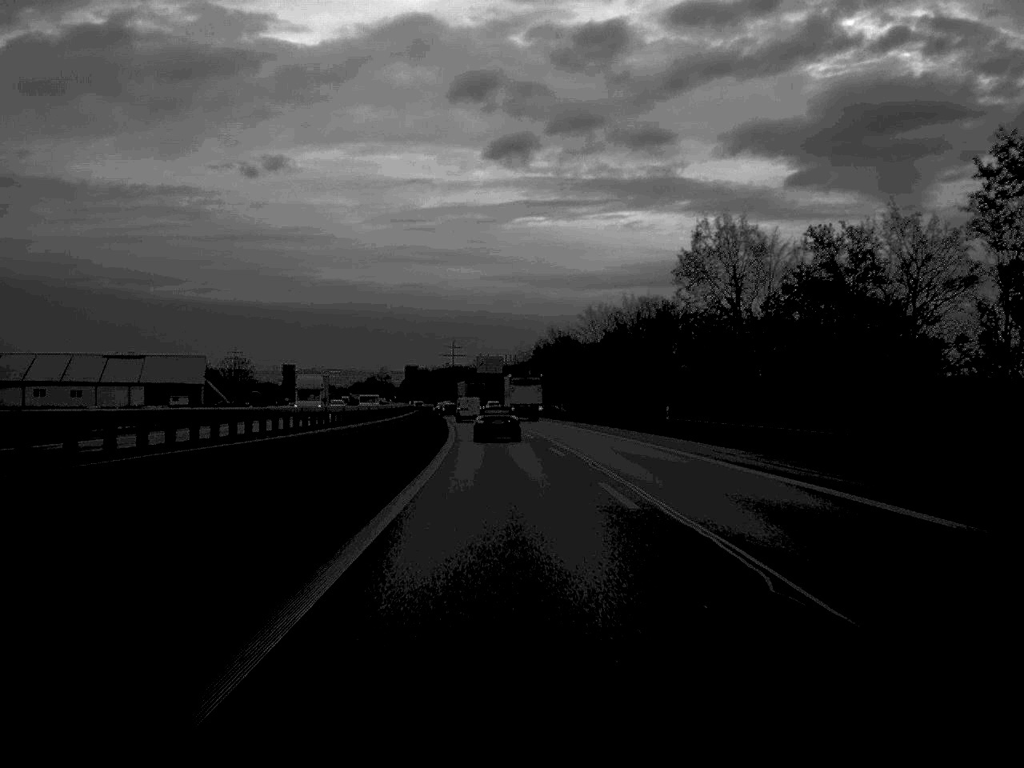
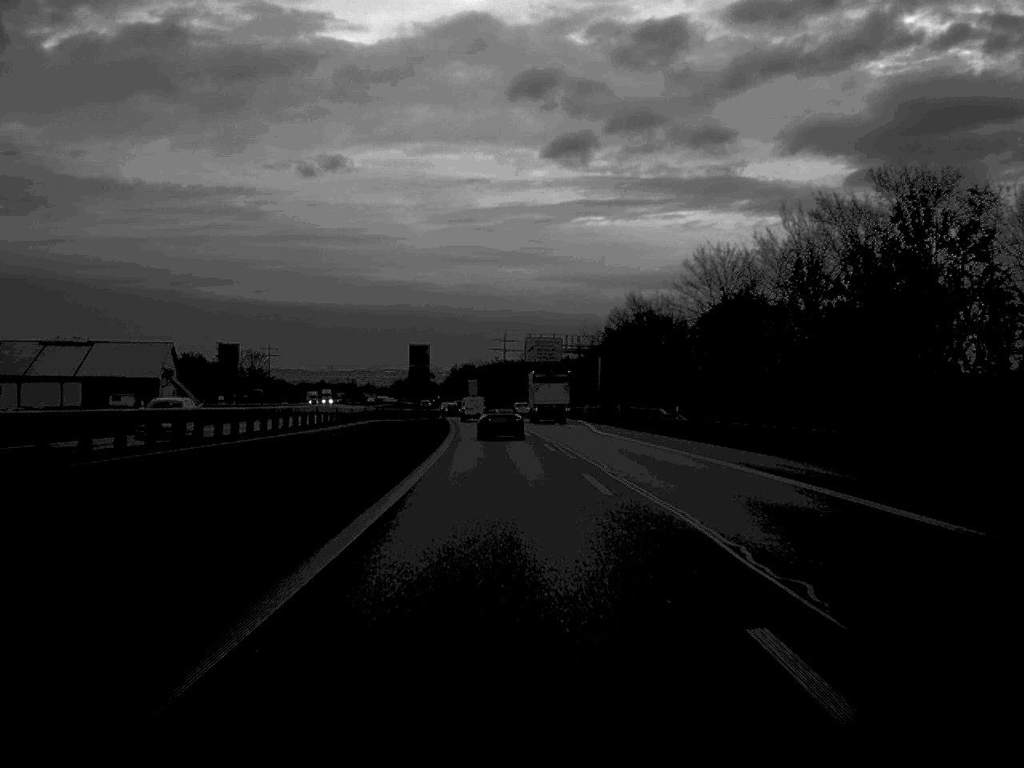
(-1.1, +52.3) m; -3°
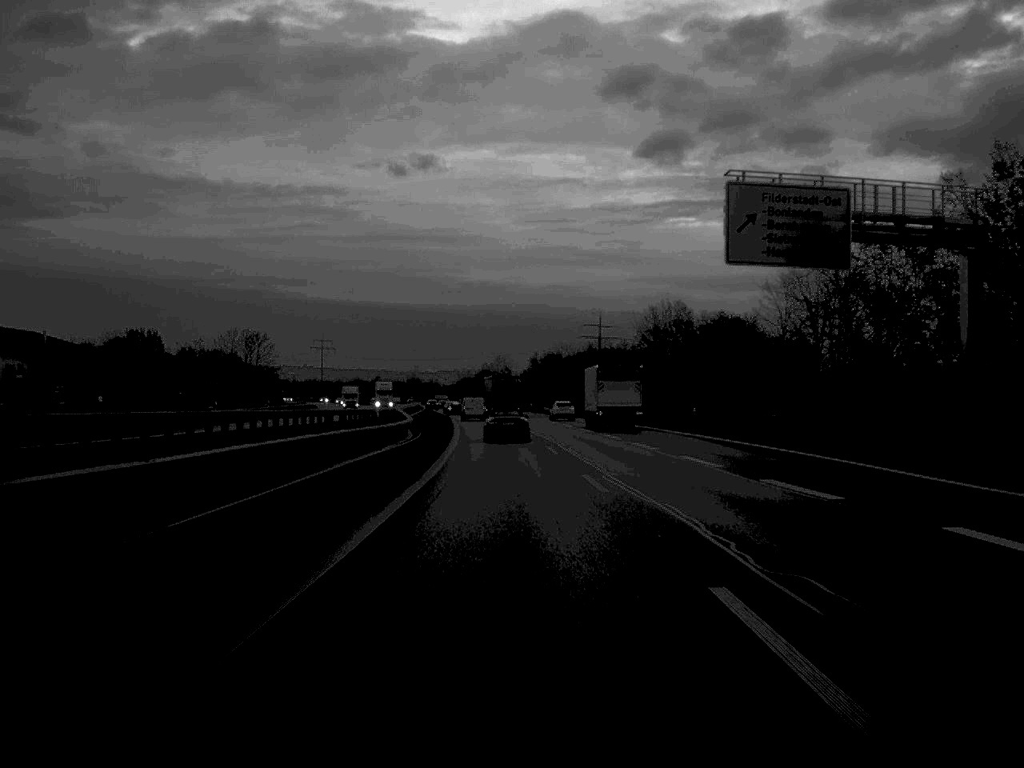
(-3.2, +88.9) m; -4°
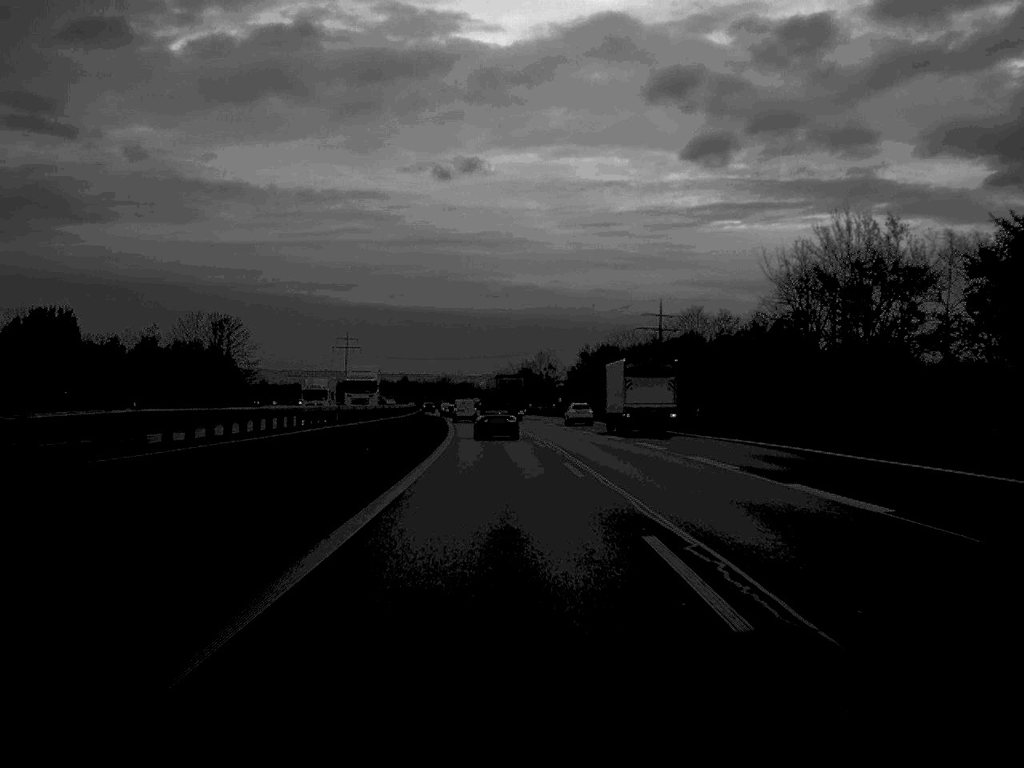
(-0.8, +50.9) m; -2°
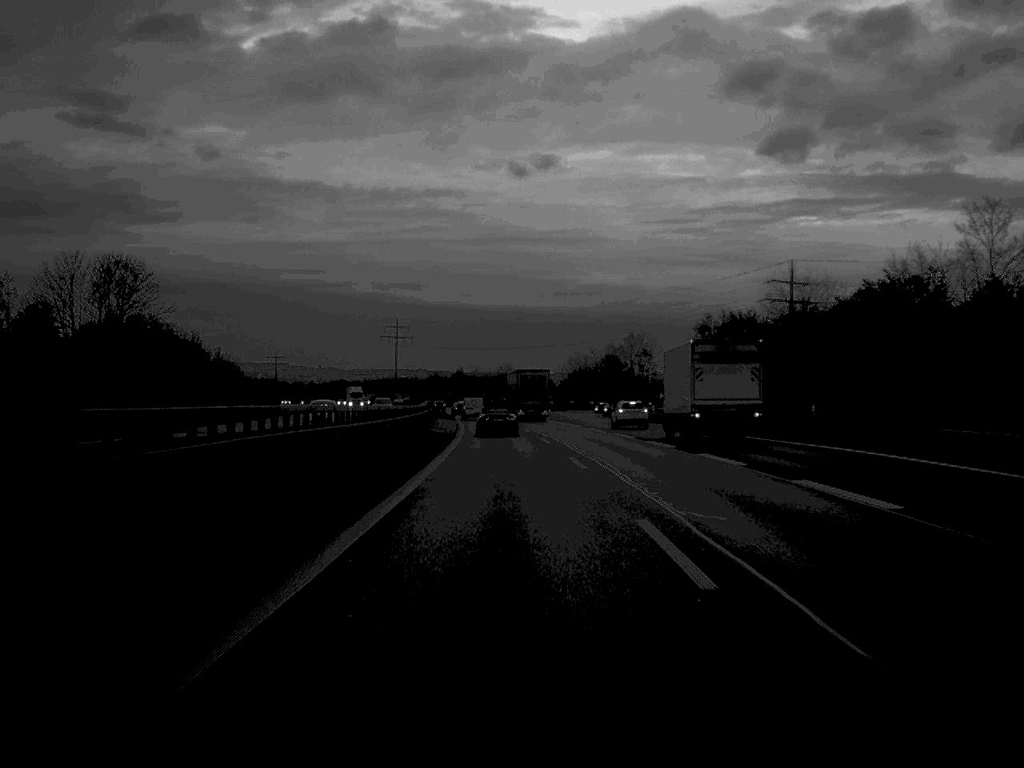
(-2.0, +71.0) m; -3°
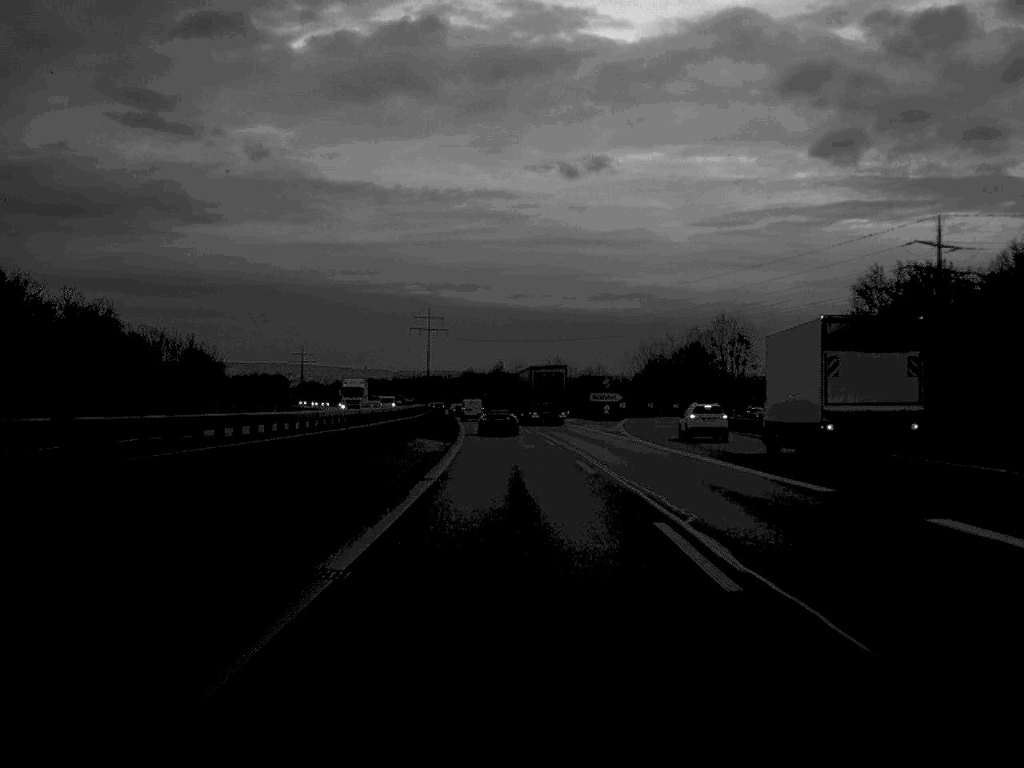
(-1.1, +54.8) m; -2°
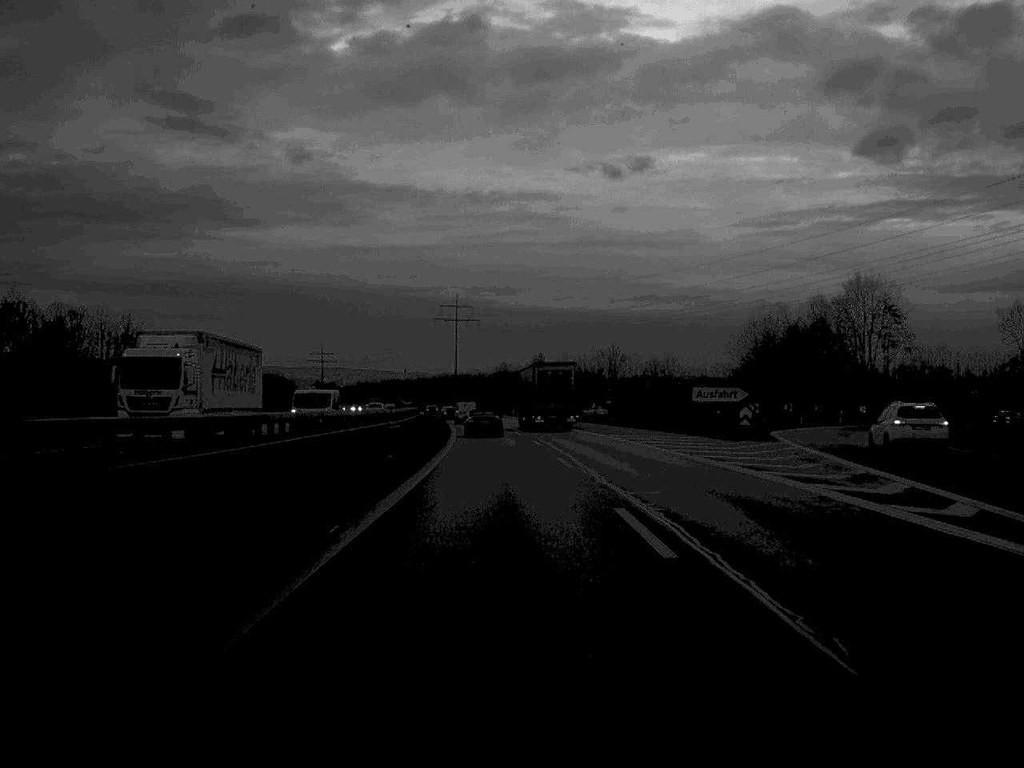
(-0.7, +52.5) m; -2°
